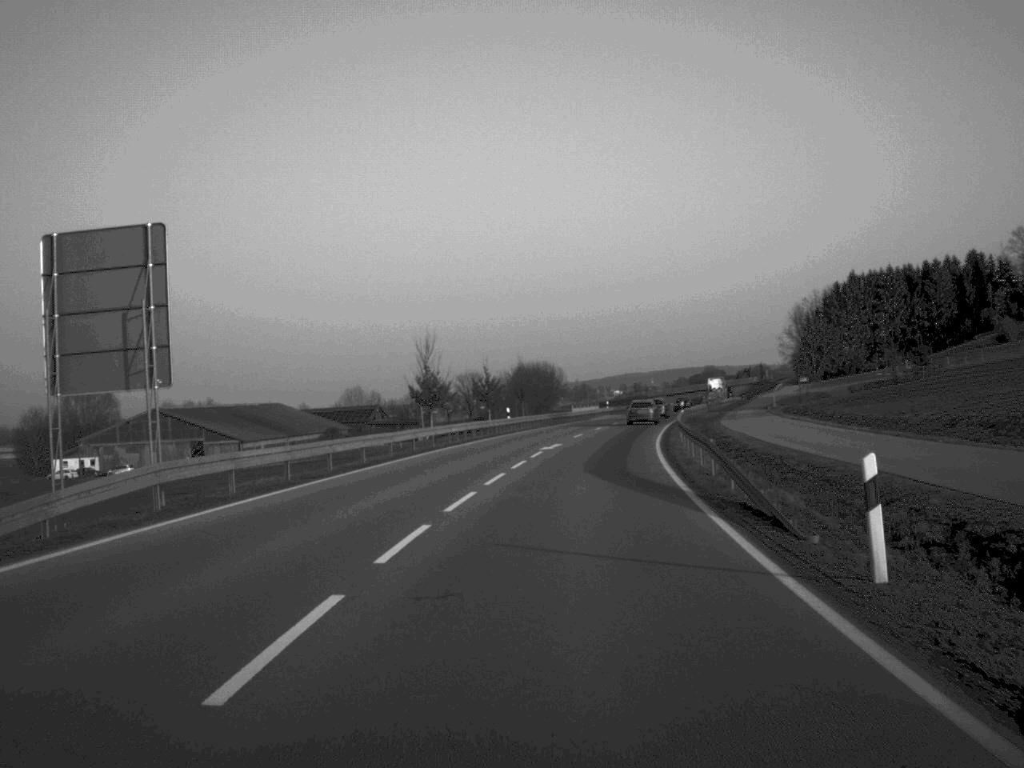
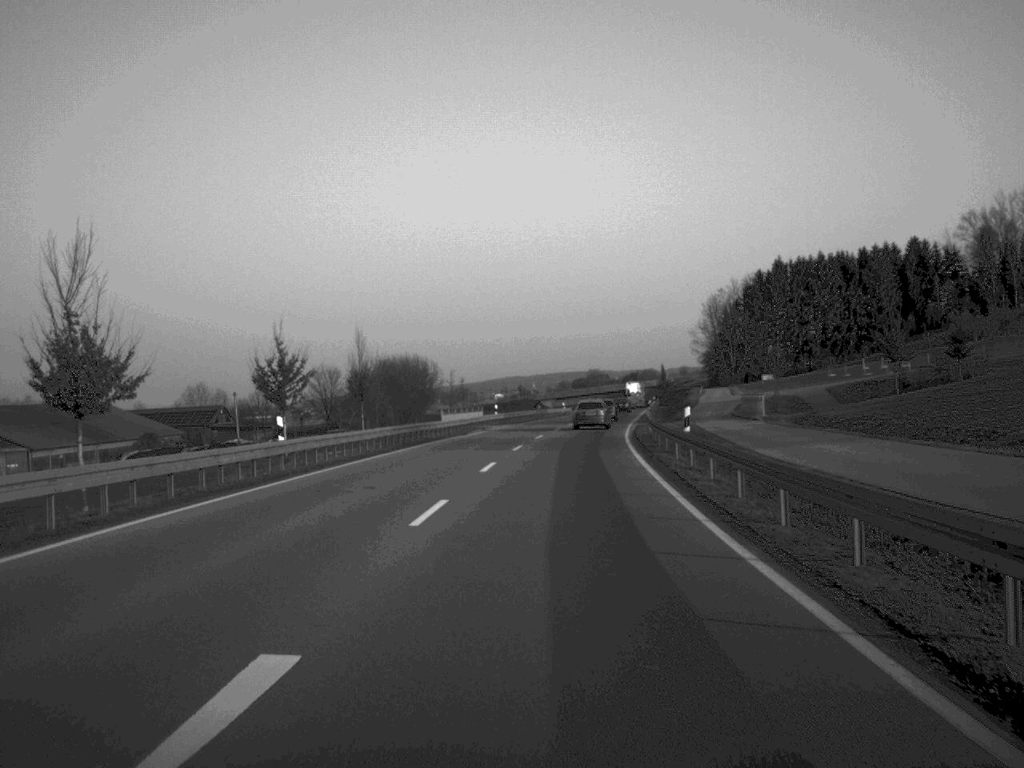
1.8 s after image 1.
(+1.9, +38.7) m; +5°
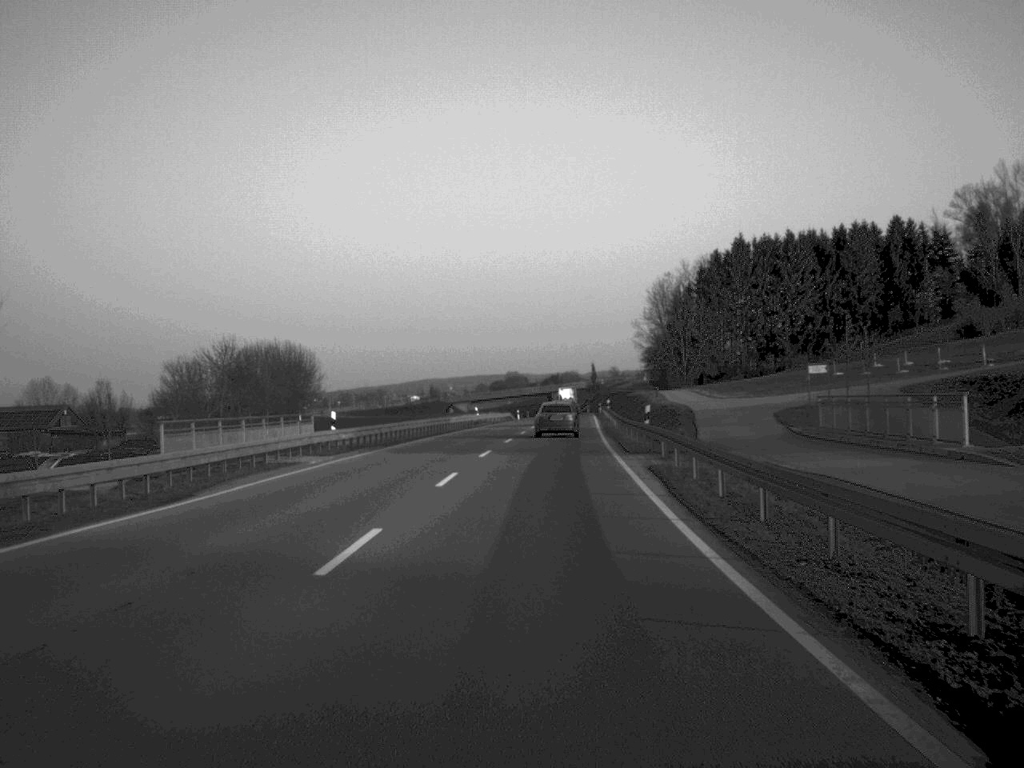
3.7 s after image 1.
(+1.4, +40.0) m; +4°
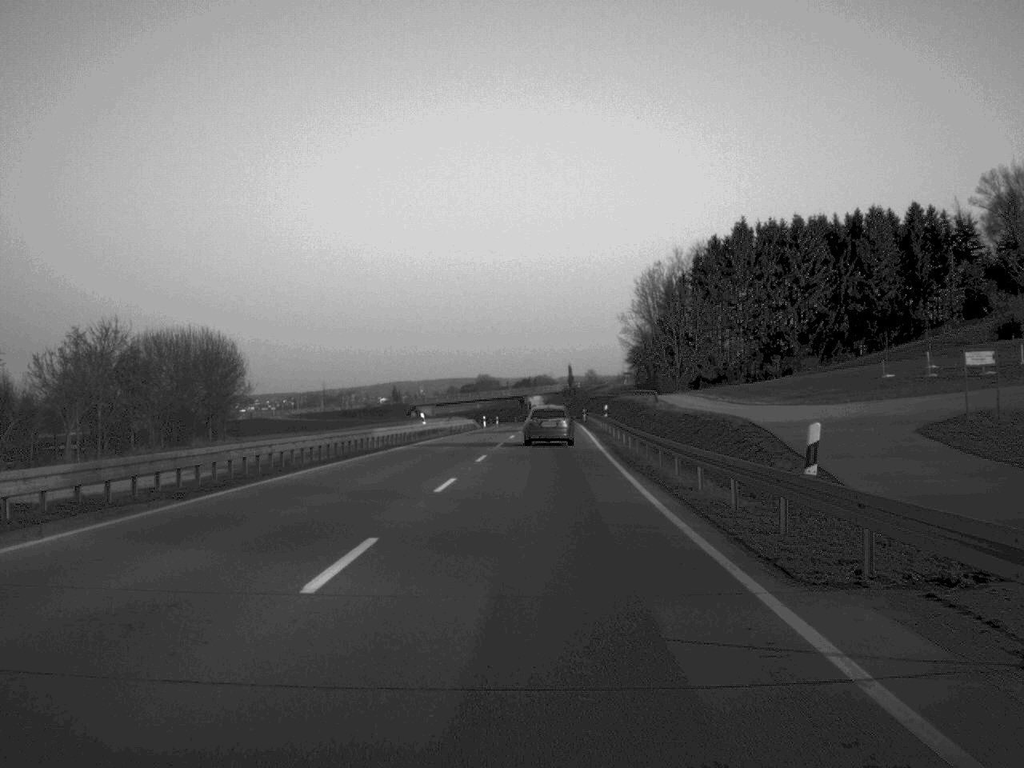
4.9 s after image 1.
(+0.3, +24.7) m; +1°
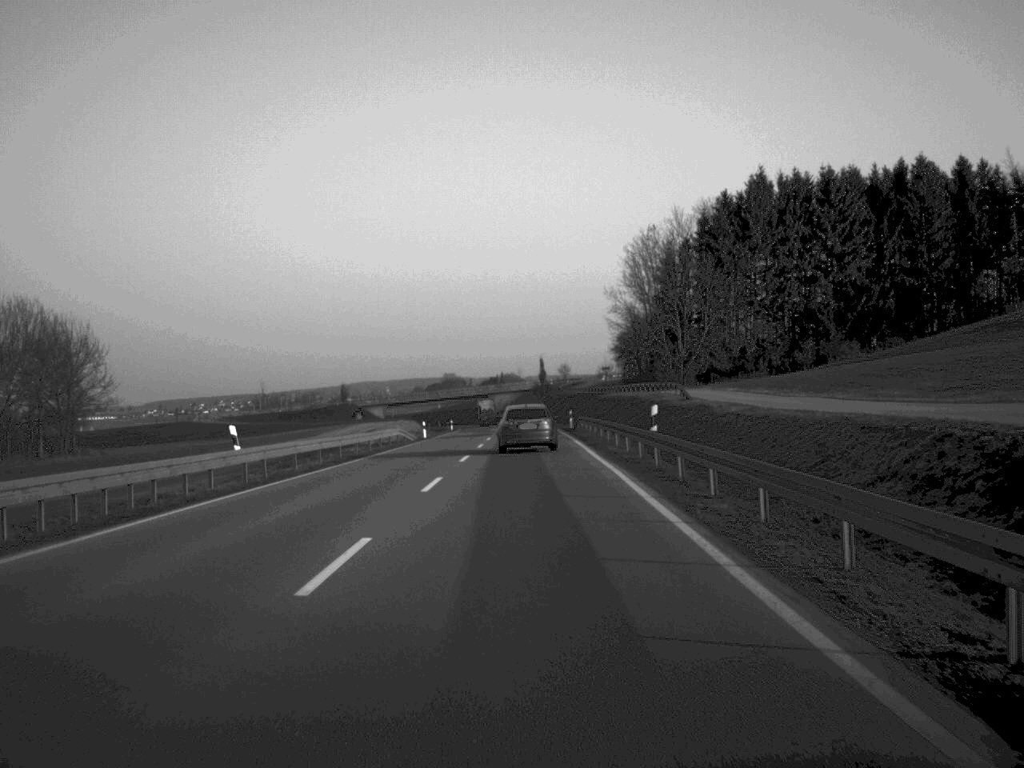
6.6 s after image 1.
(+0.5, +35.8) m; +1°
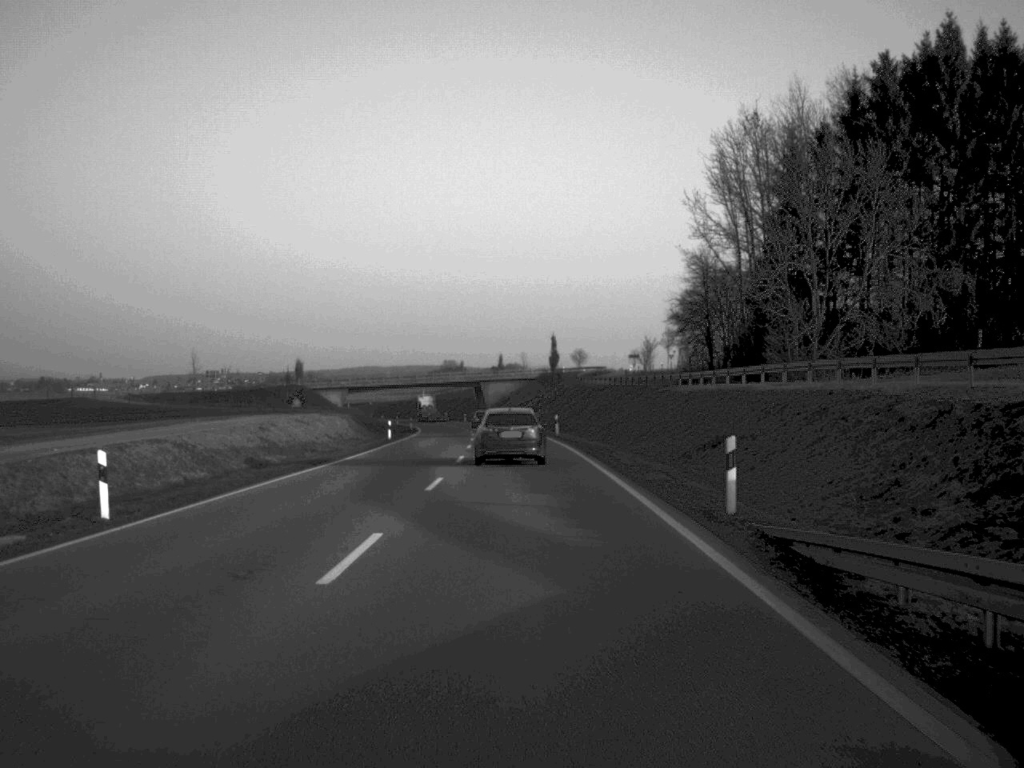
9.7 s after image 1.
(0.0, +59.1) m; 0°
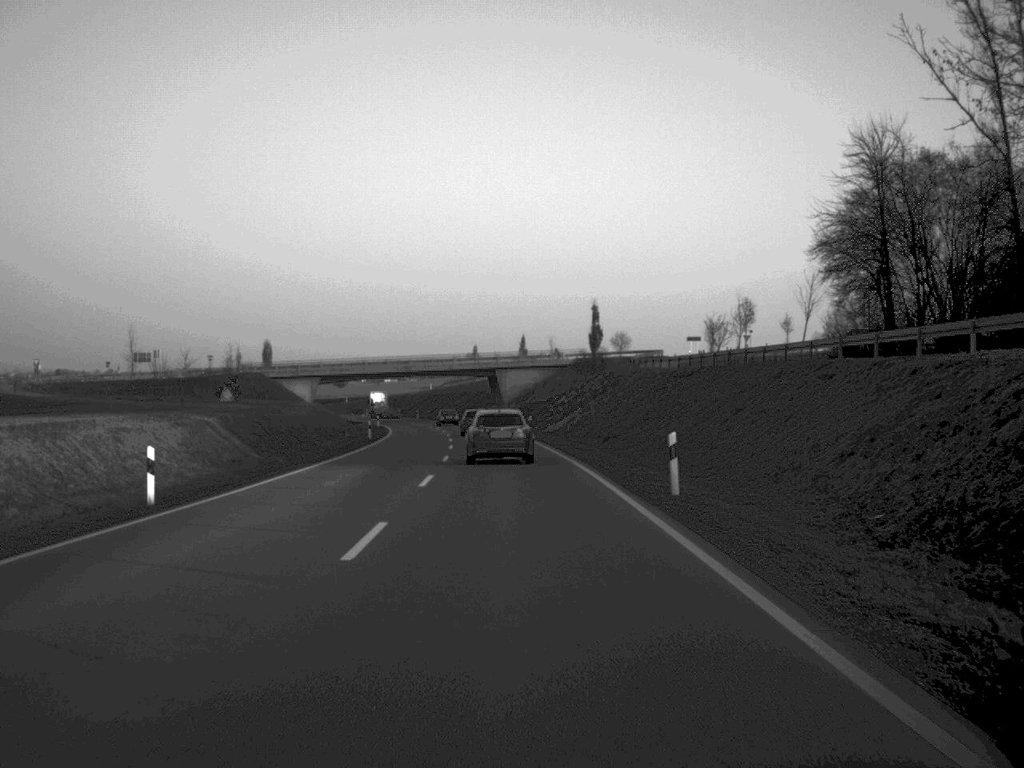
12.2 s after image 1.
(-0.3, +46.0) m; -1°
